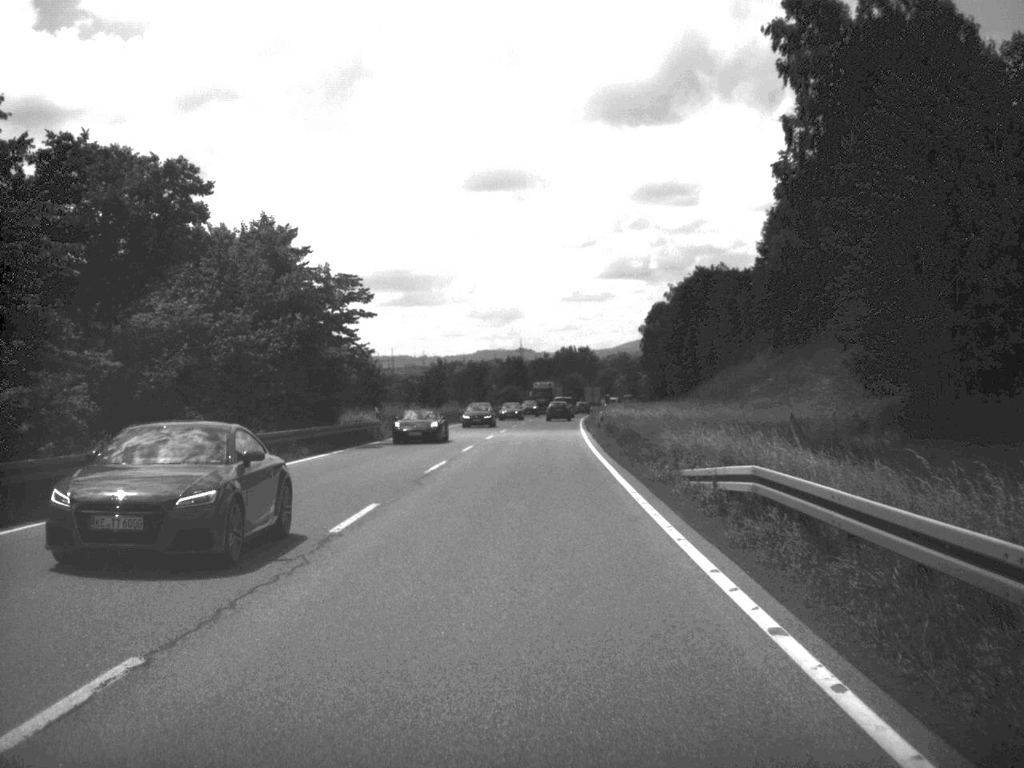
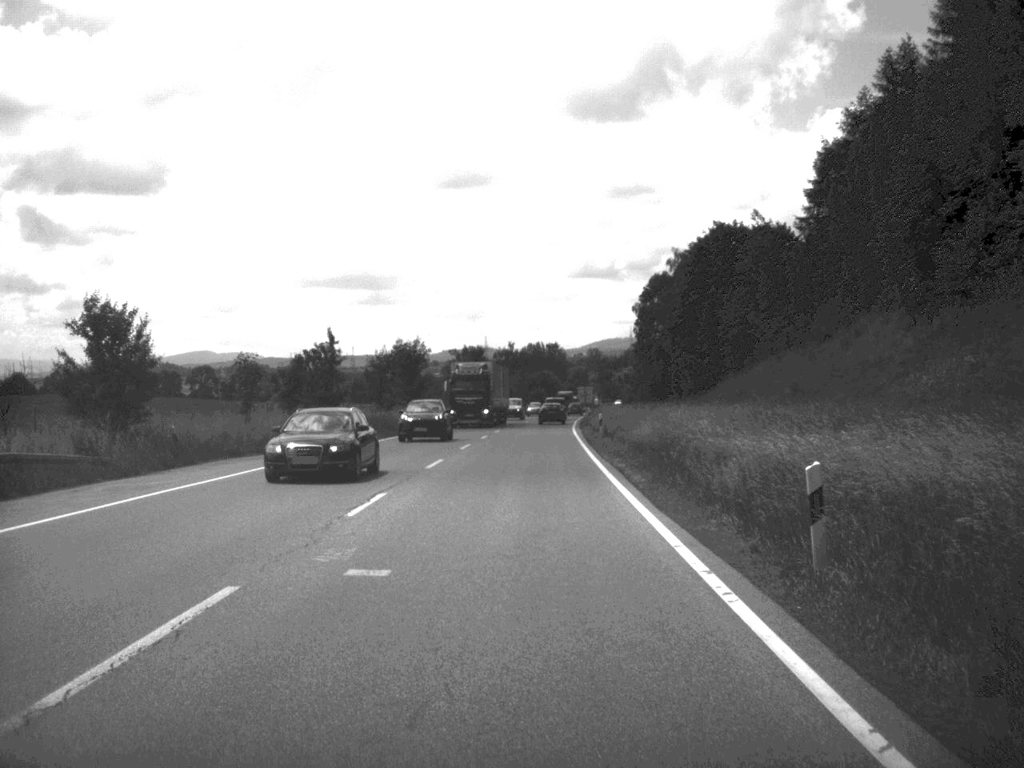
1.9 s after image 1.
(+0.6, +45.0) m; +1°
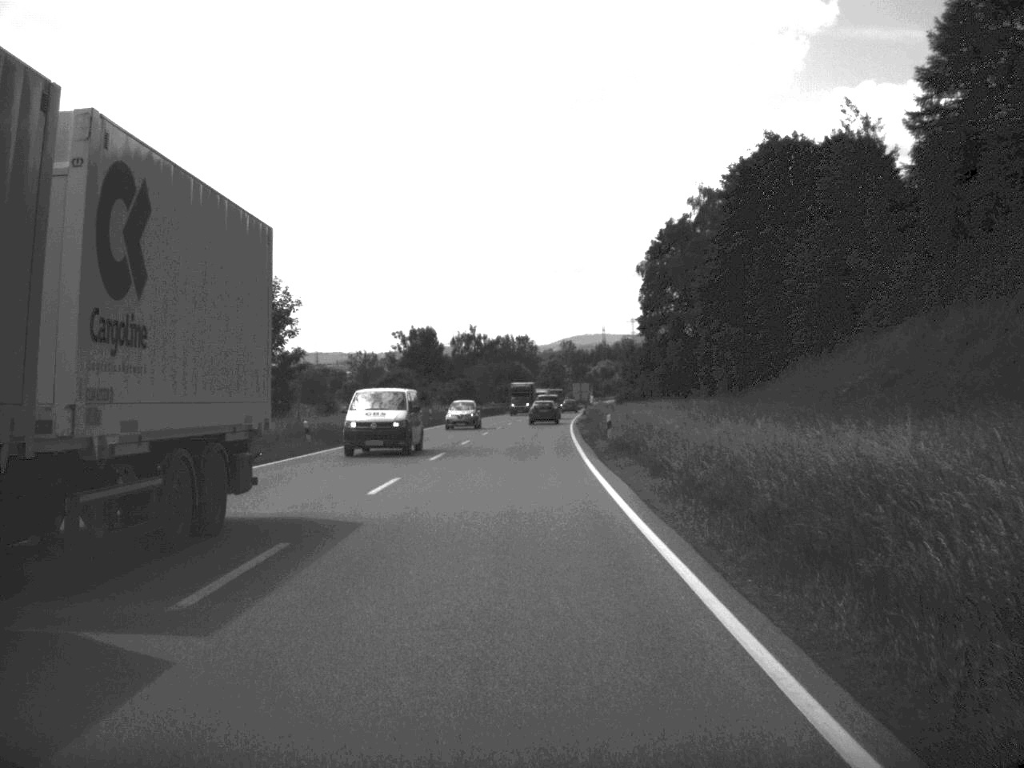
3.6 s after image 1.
(+0.4, +43.1) m; +1°
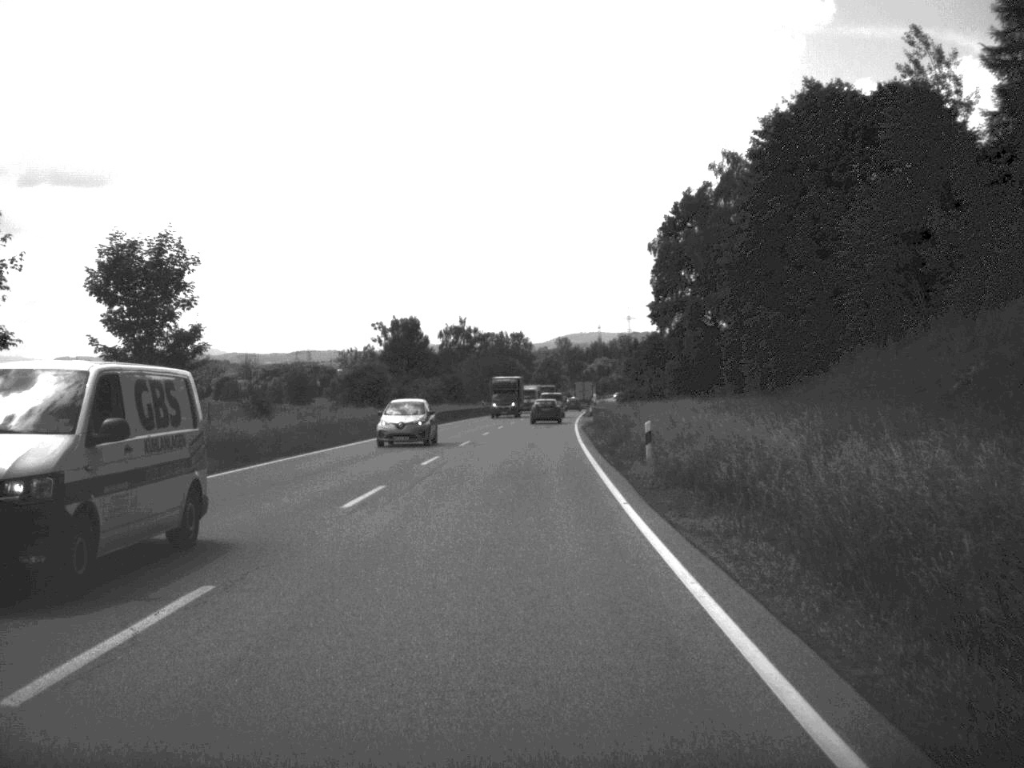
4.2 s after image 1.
(0.0, +14.8) m; 0°
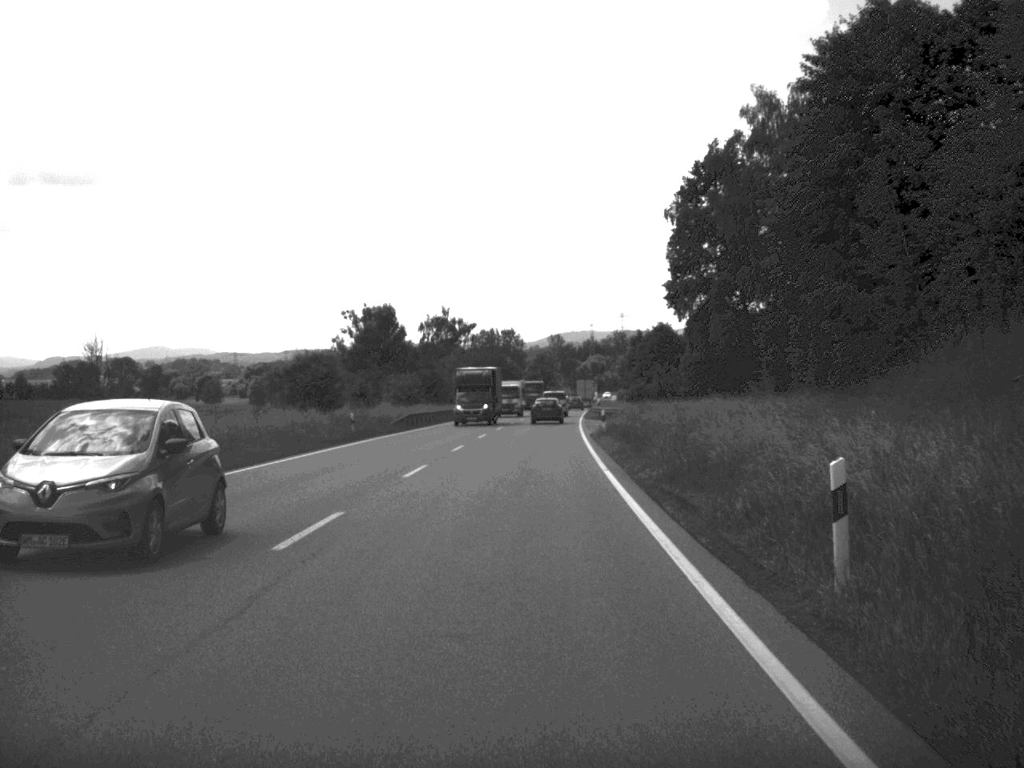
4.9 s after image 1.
(0.0, +16.7) m; 0°
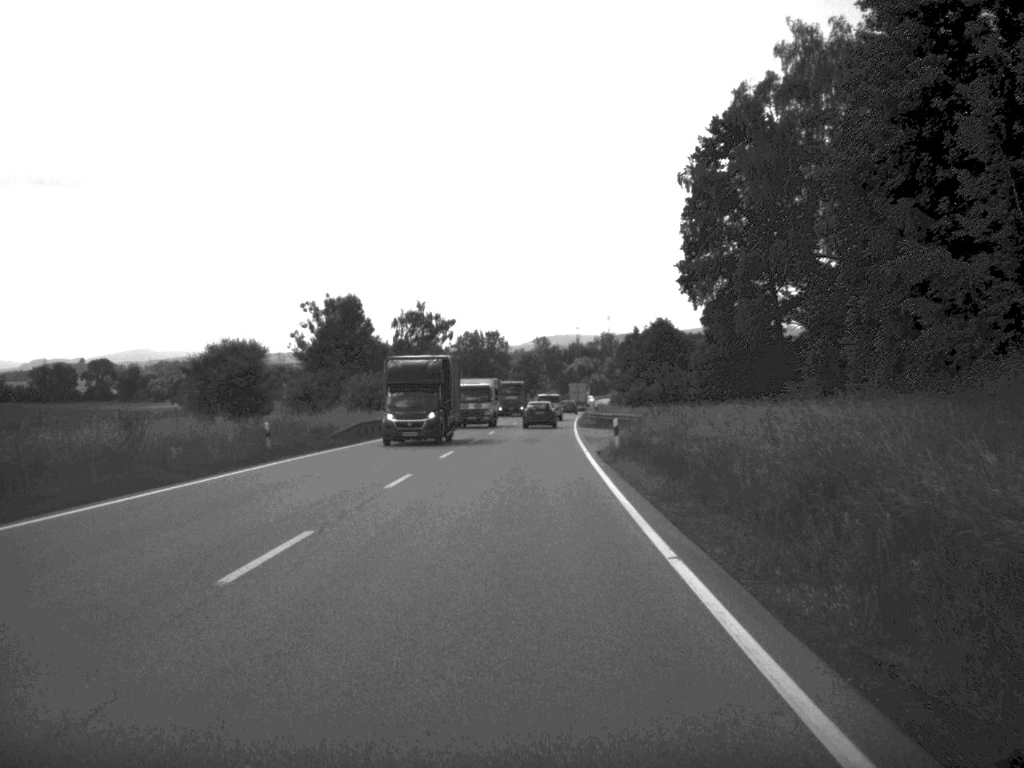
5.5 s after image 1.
(+0.1, +14.0) m; +1°
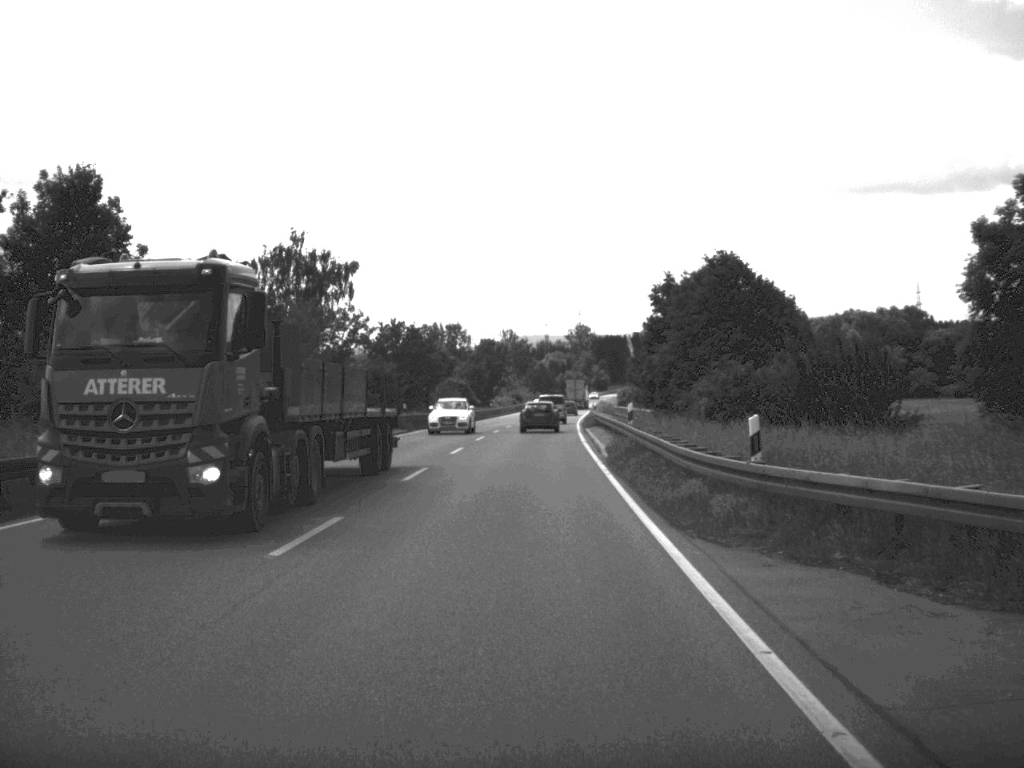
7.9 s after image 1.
(+0.8, +57.0) m; +1°
